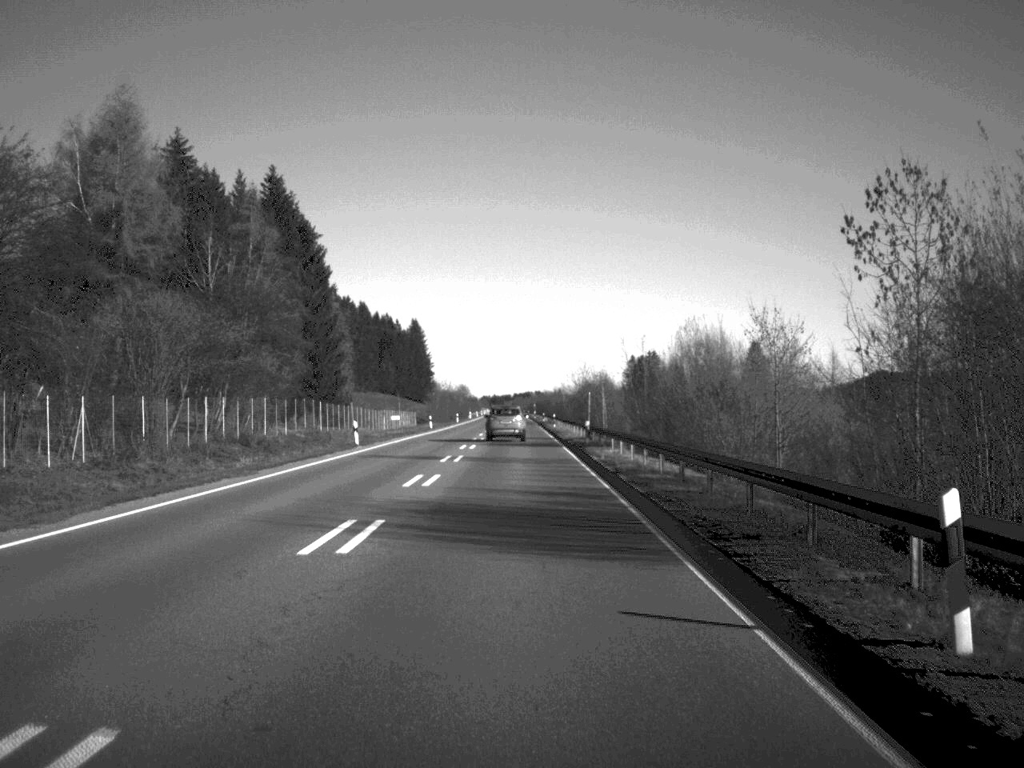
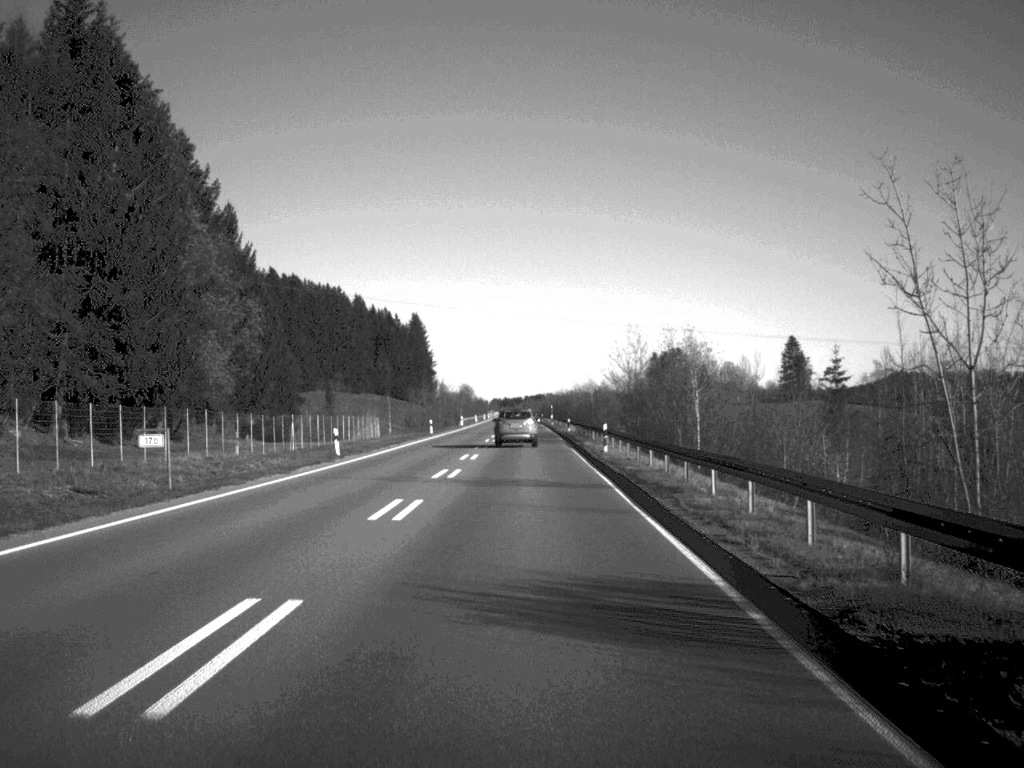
(-0.3, +55.2) m; -1°
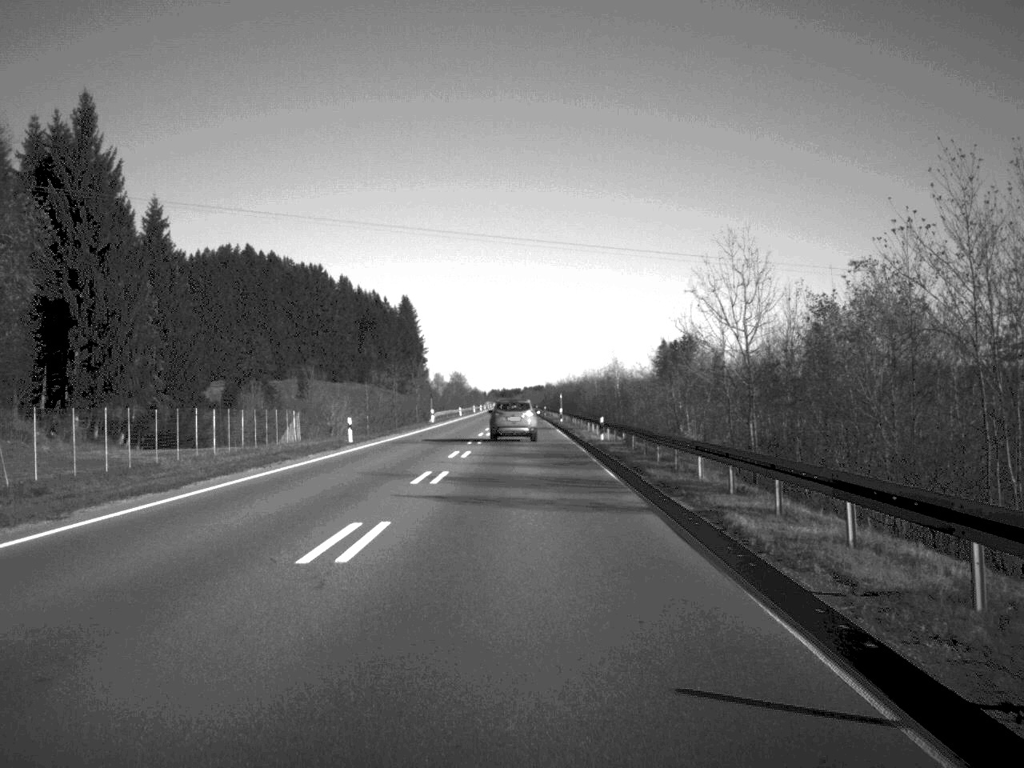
(0.0, +41.7) m; 0°
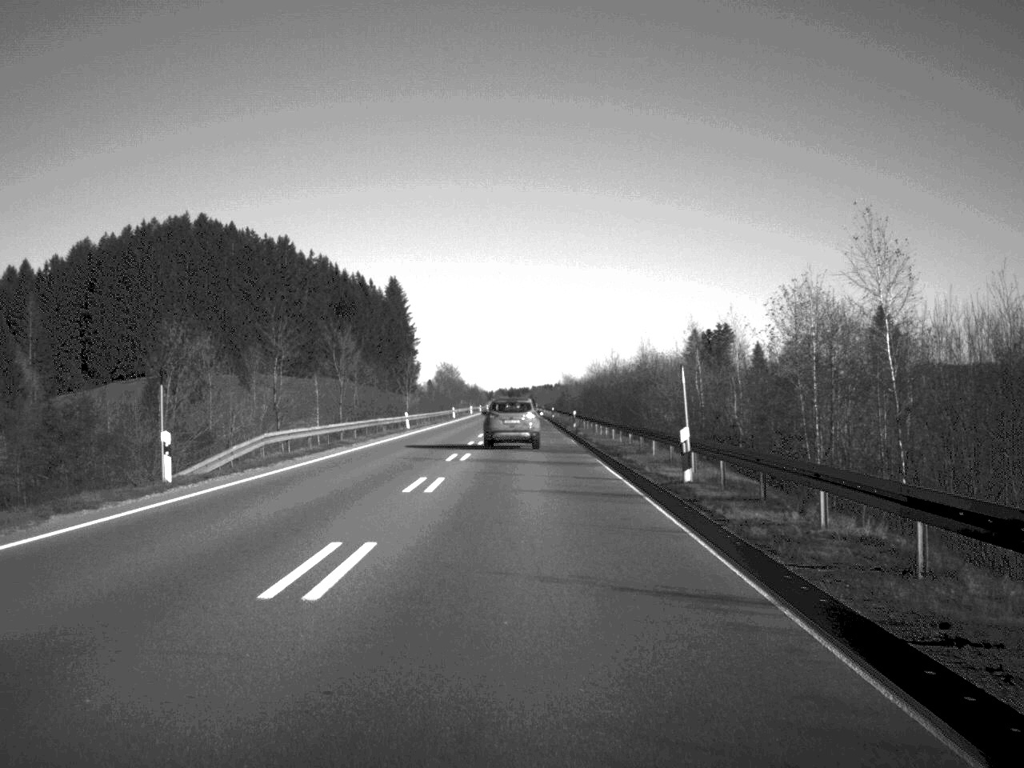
(-0.2, +73.8) m; 0°
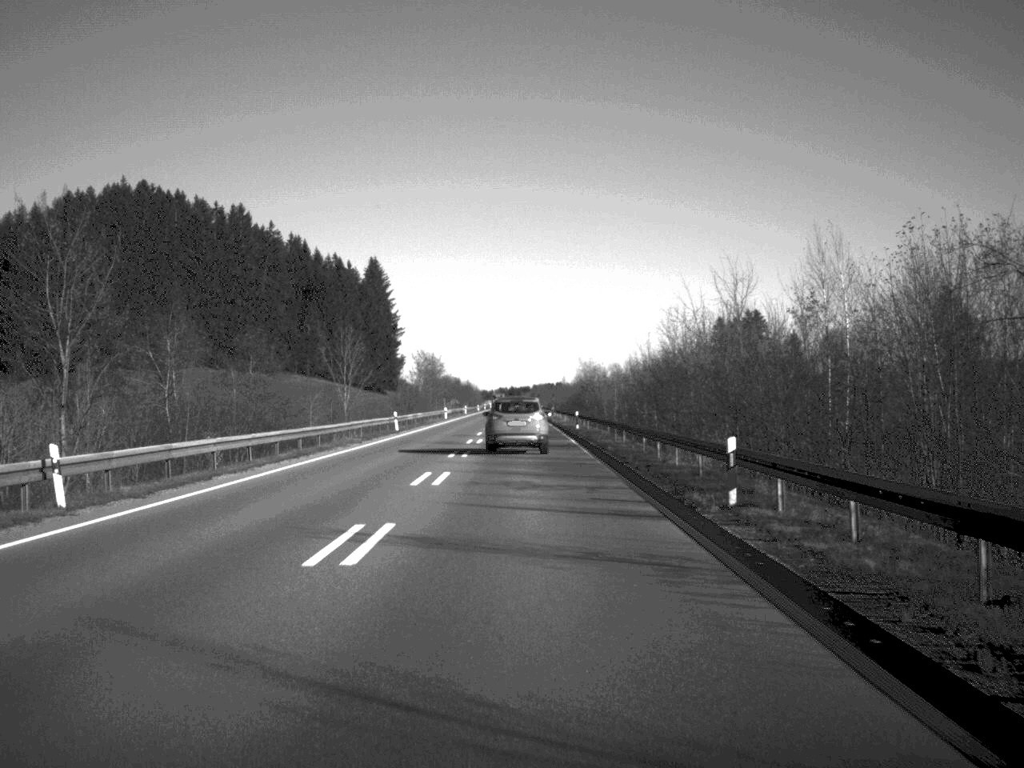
(-0.1, +57.4) m; 0°
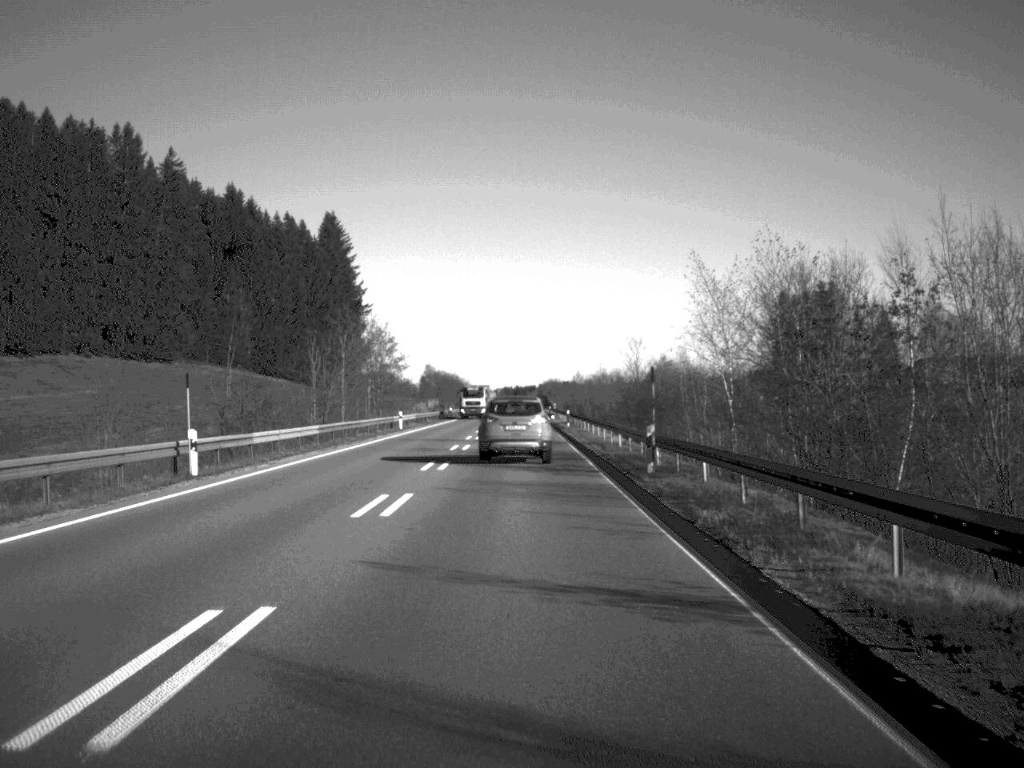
(-0.2, +90.0) m; 0°
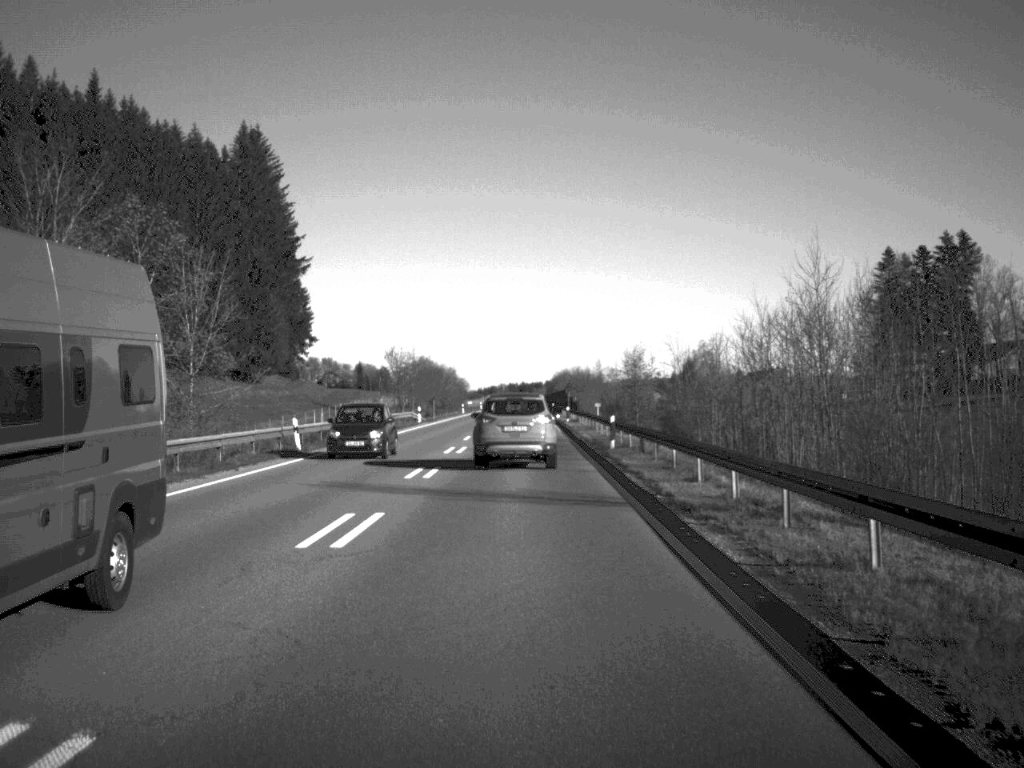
(-0.2, +87.2) m; 0°
